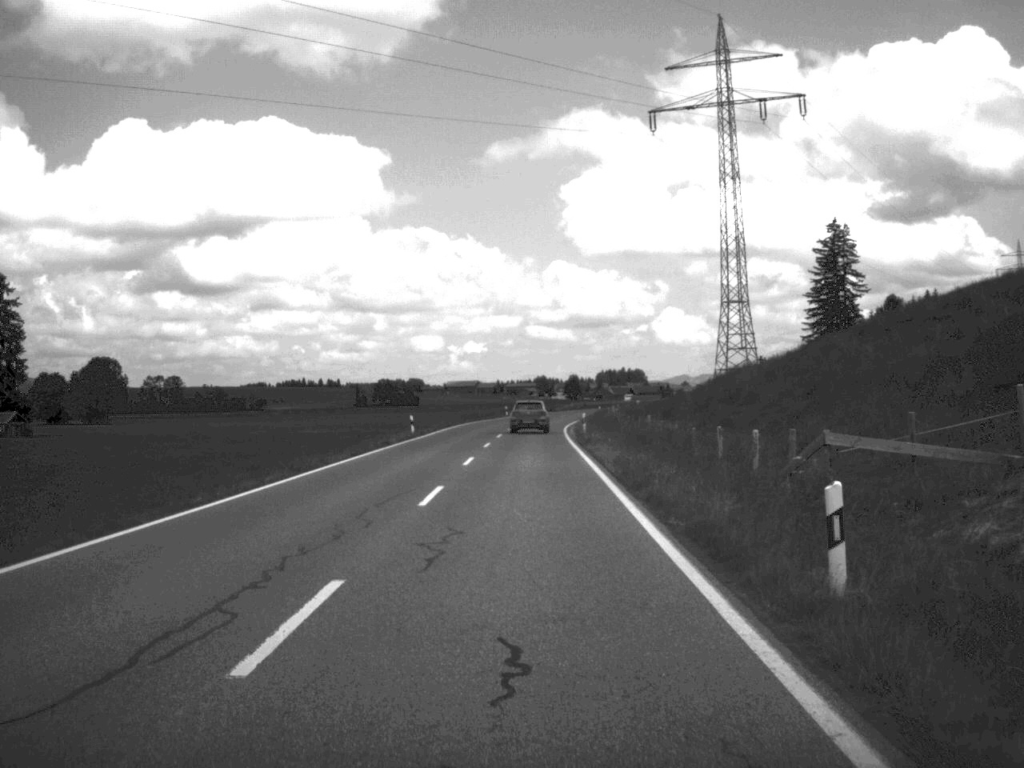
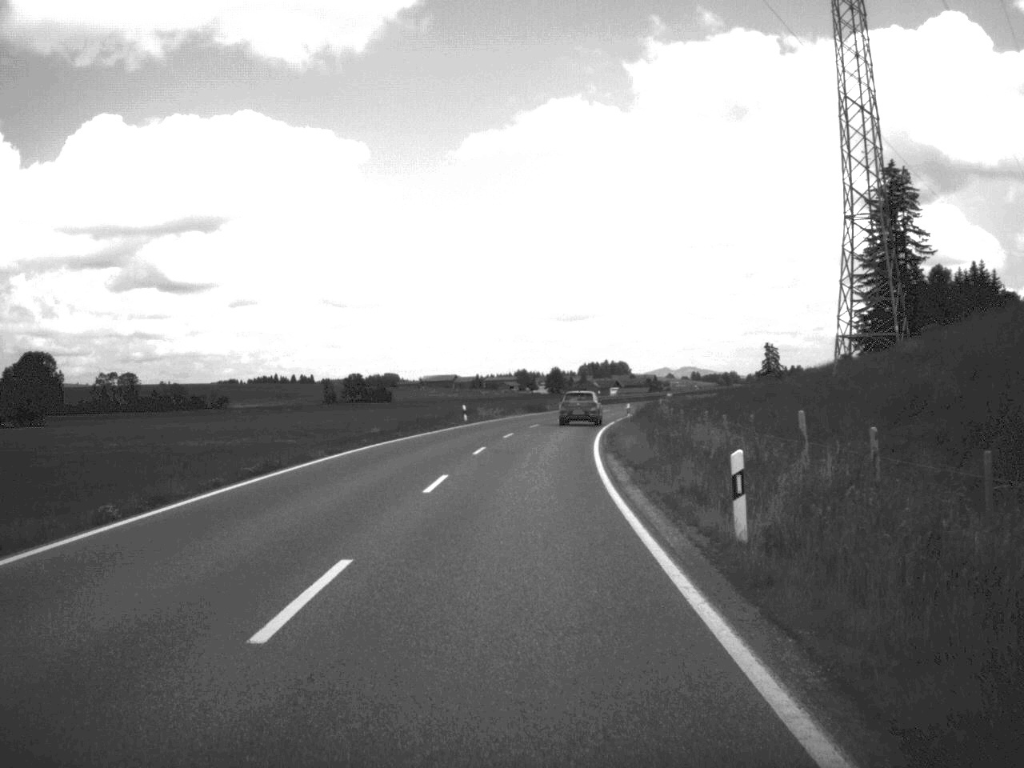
(+0.3, +45.9) m; +1°
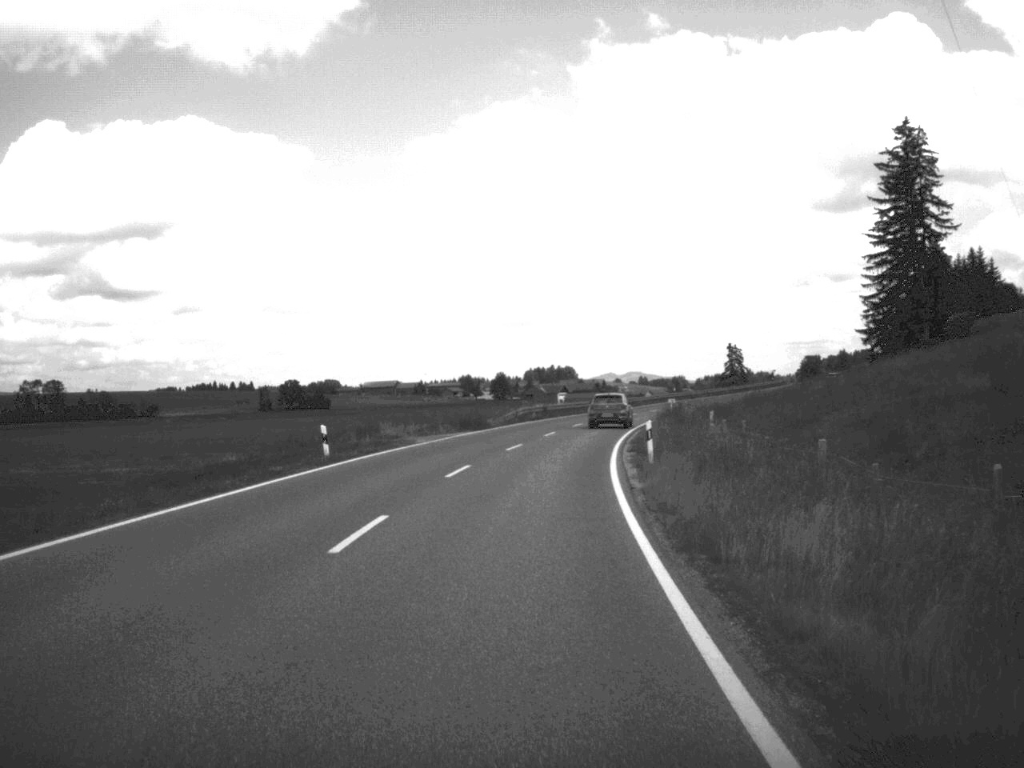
(+0.6, +30.2) m; +2°
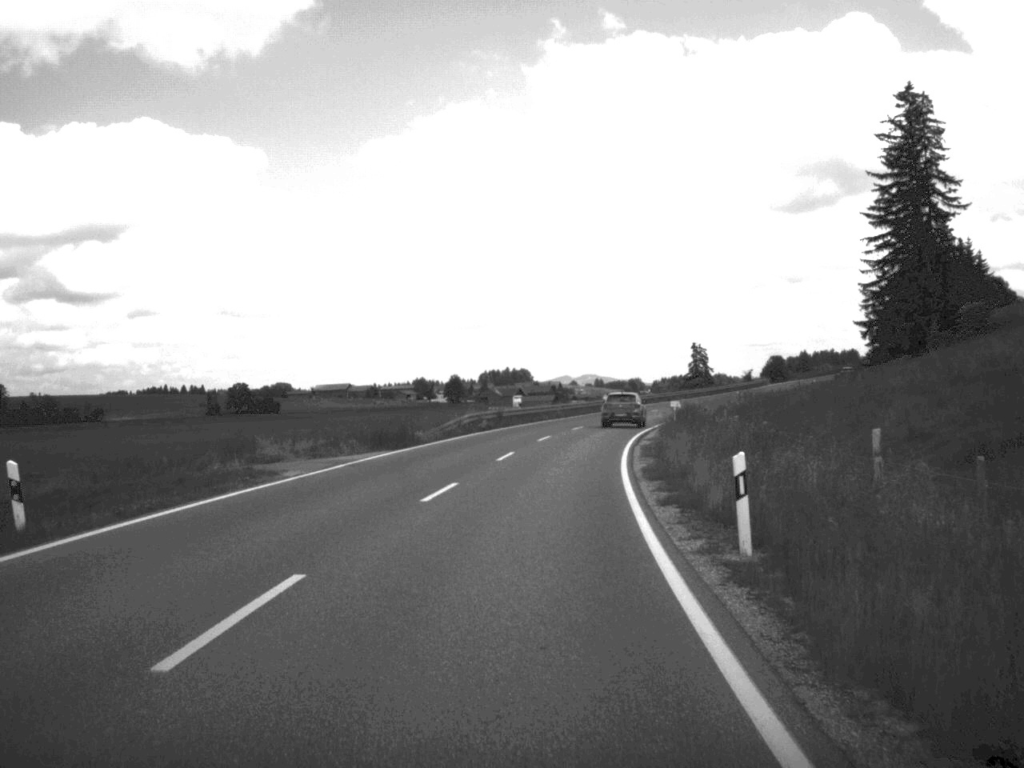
(+0.3, +17.4) m; +2°
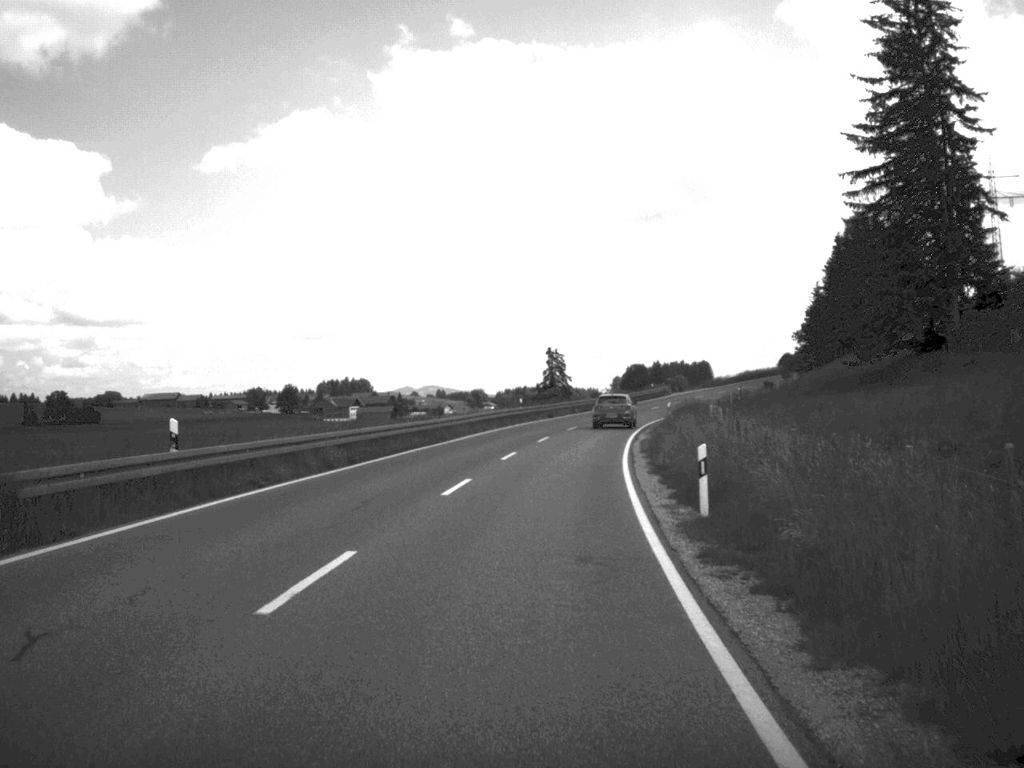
(+2.6, +44.1) m; +7°
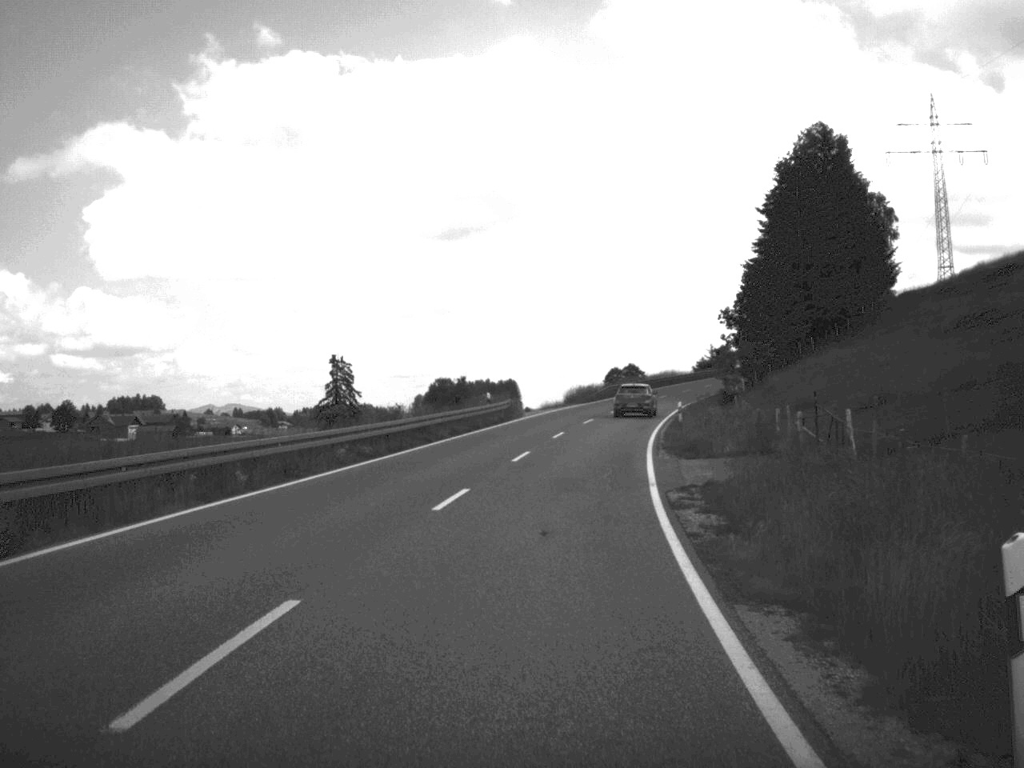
(+4.5, +61.1) m; +9°
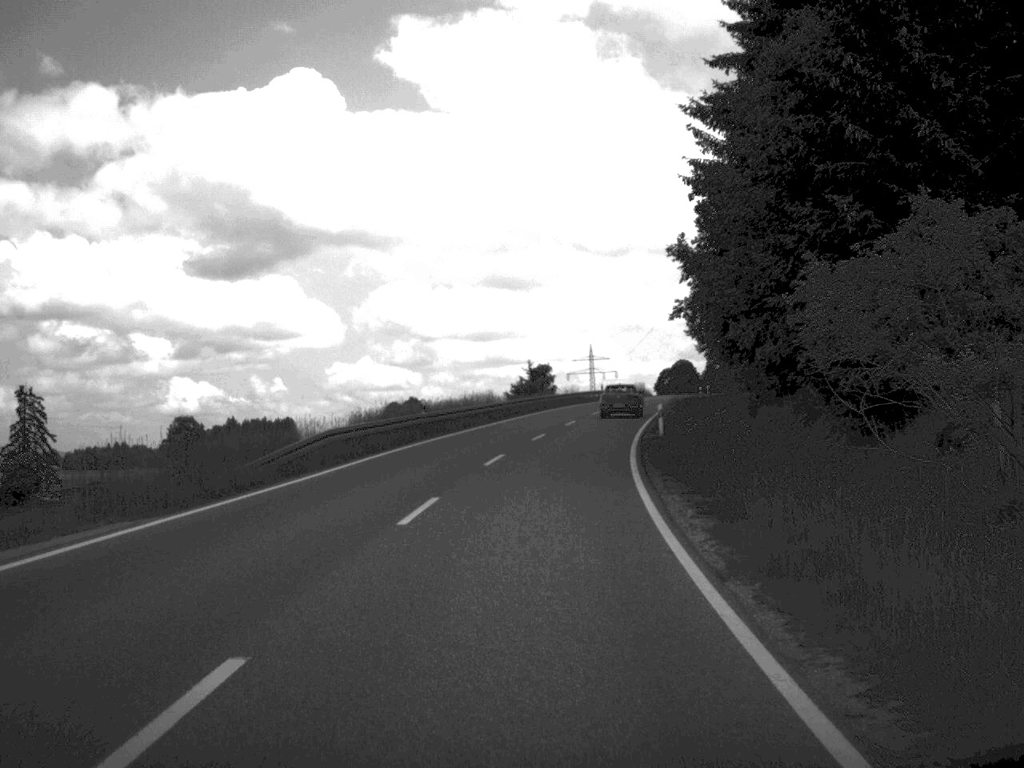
(+5.2, +60.0) m; +9°
